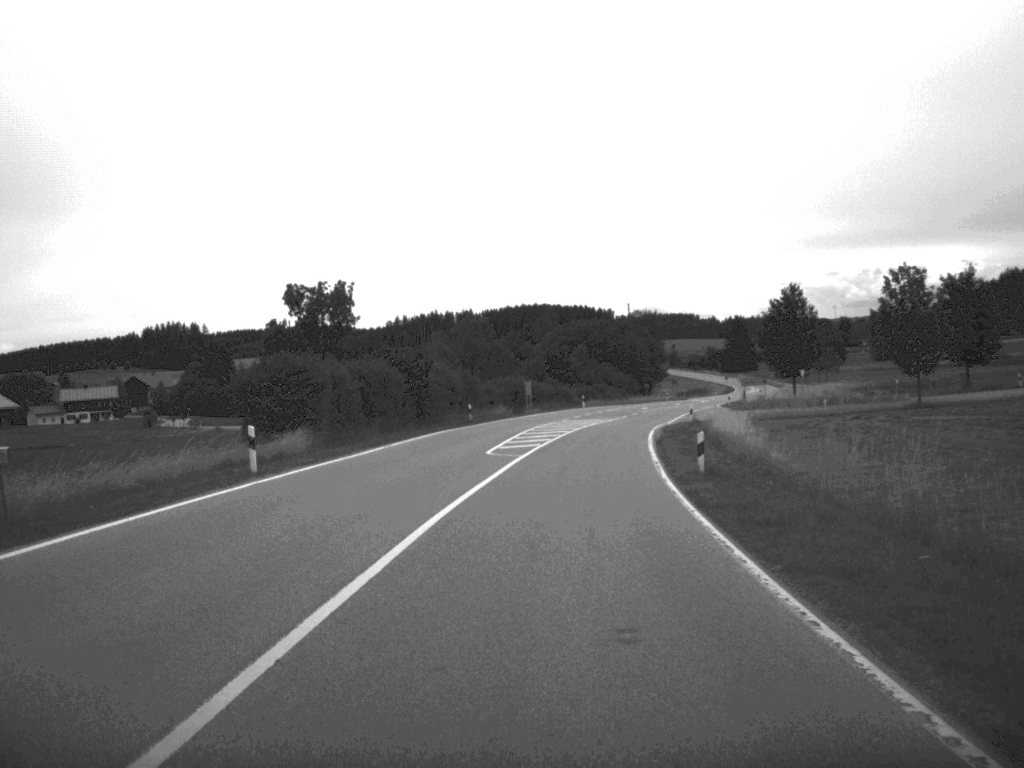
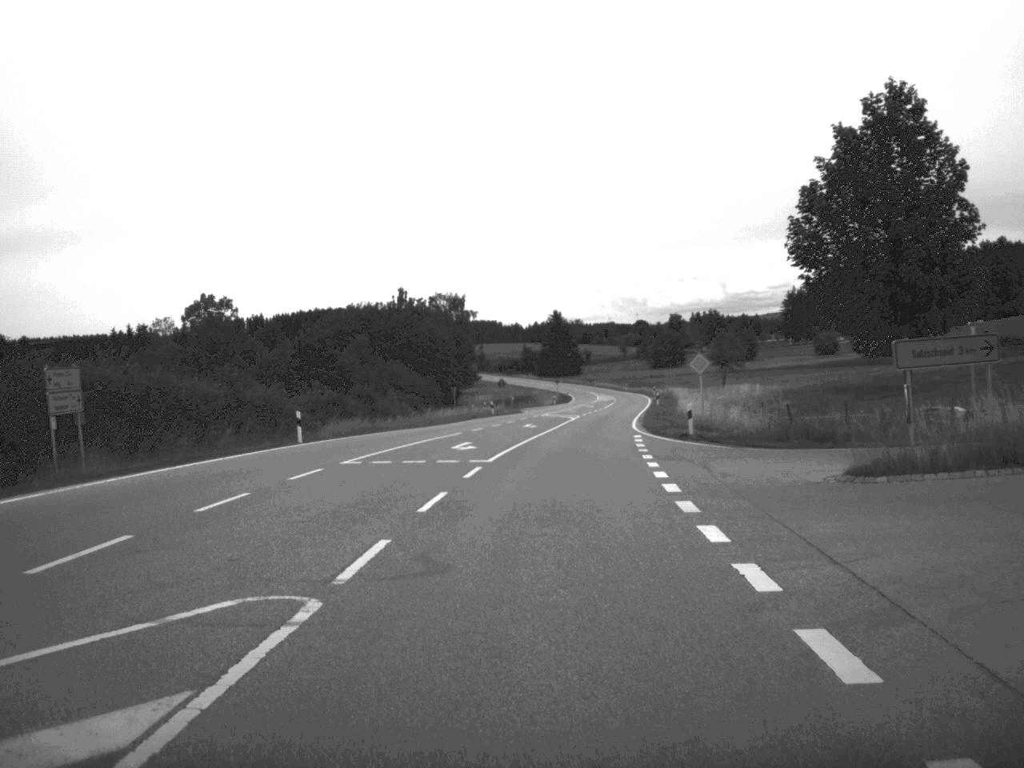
(+5.3, +64.9) m; +9°
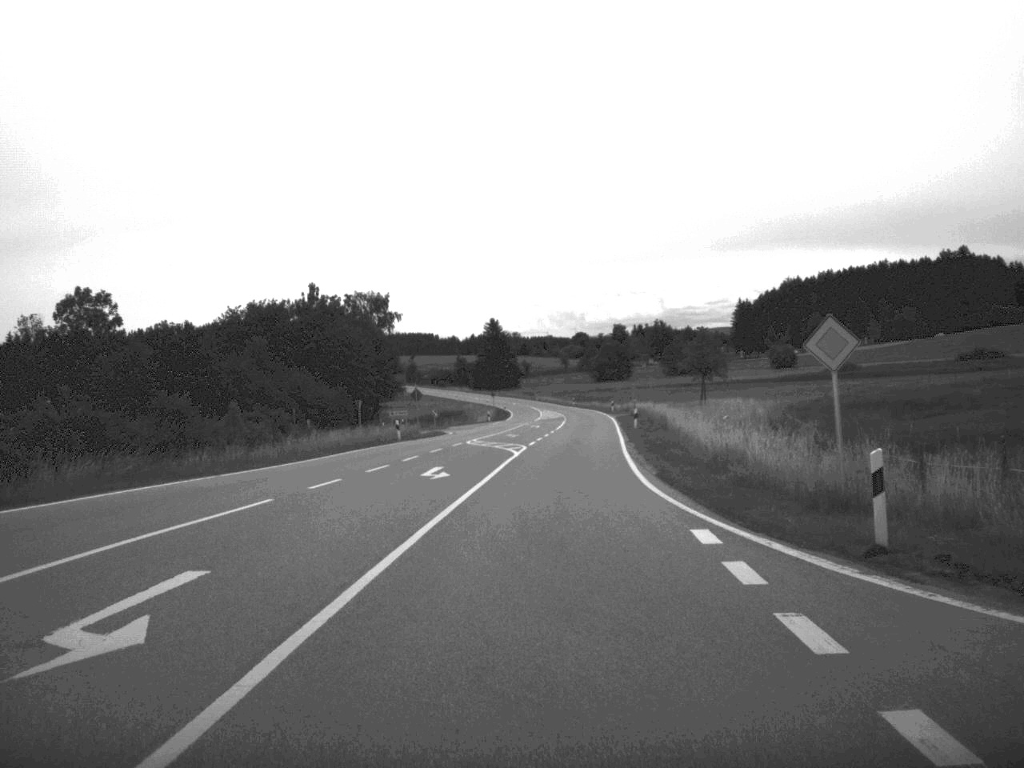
(+0.7, +25.9) m; +3°
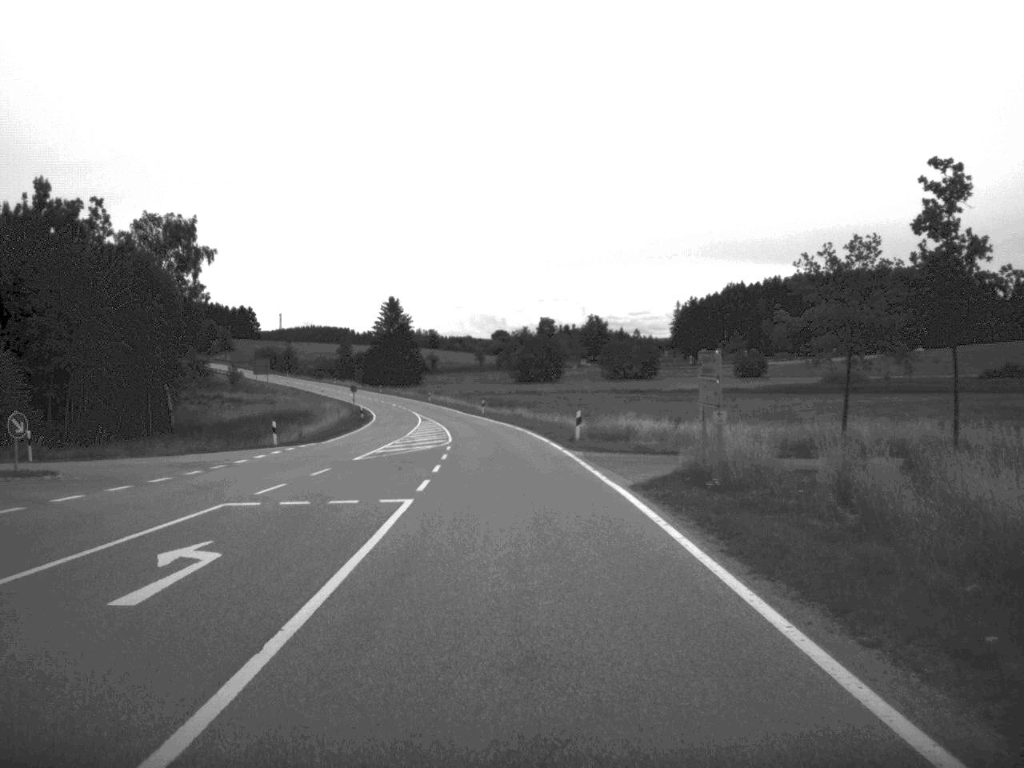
(+3.0, +68.2) m; +3°
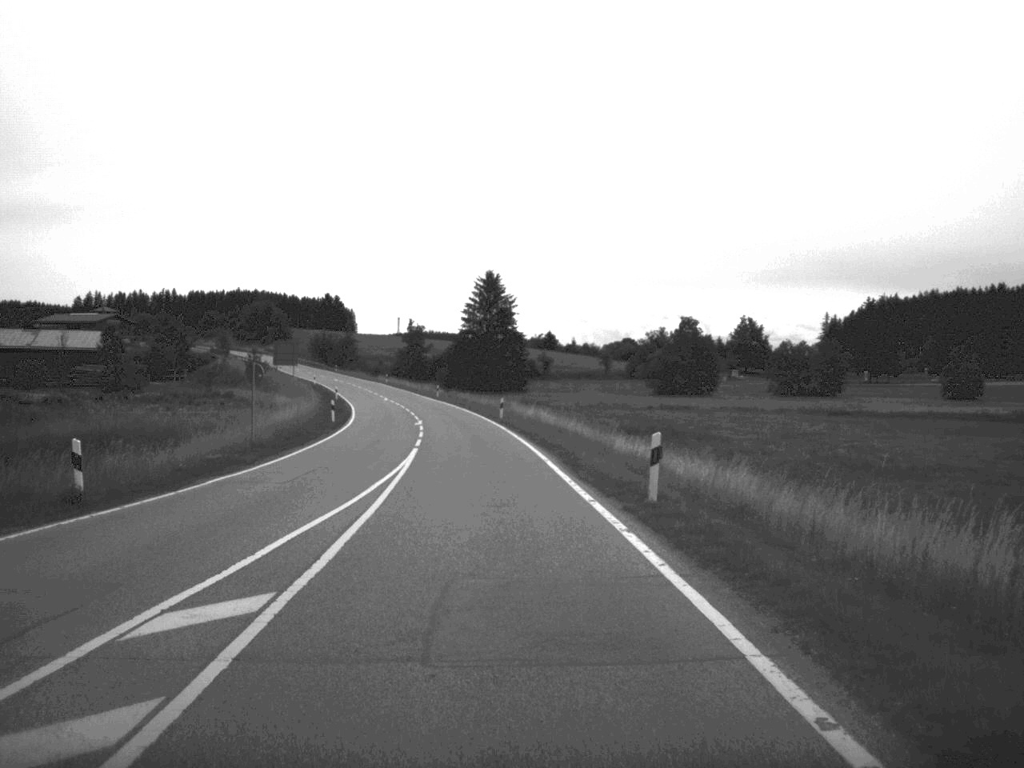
(-3.1, +71.1) m; -6°
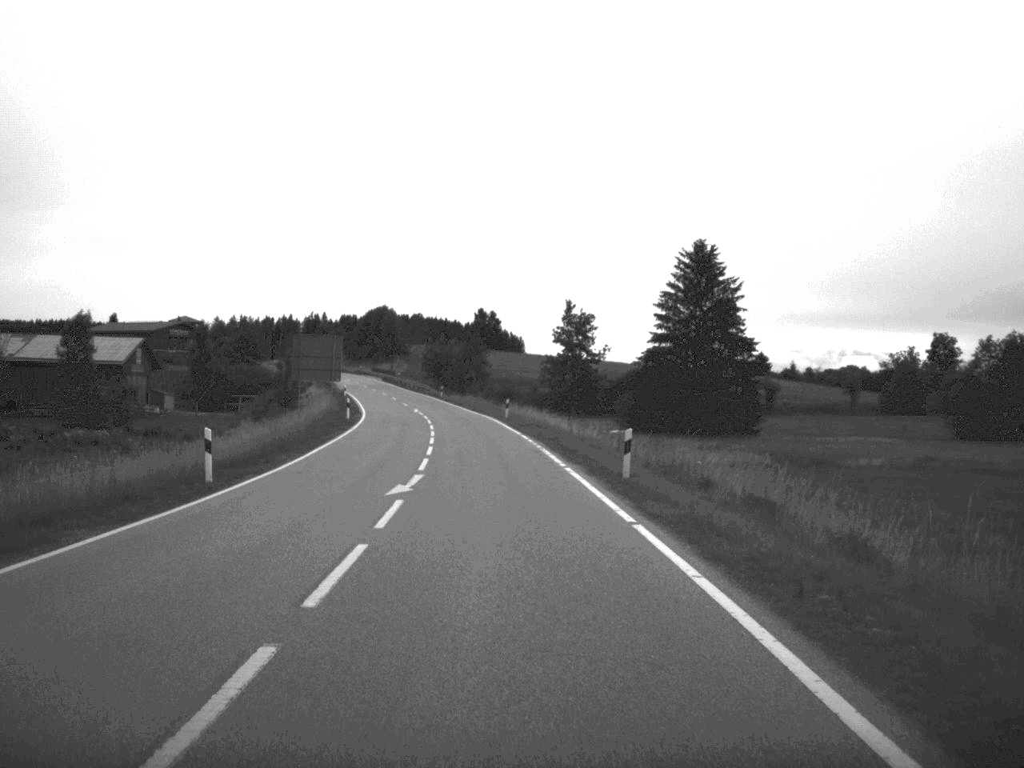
(-5.2, +74.2) m; -8°
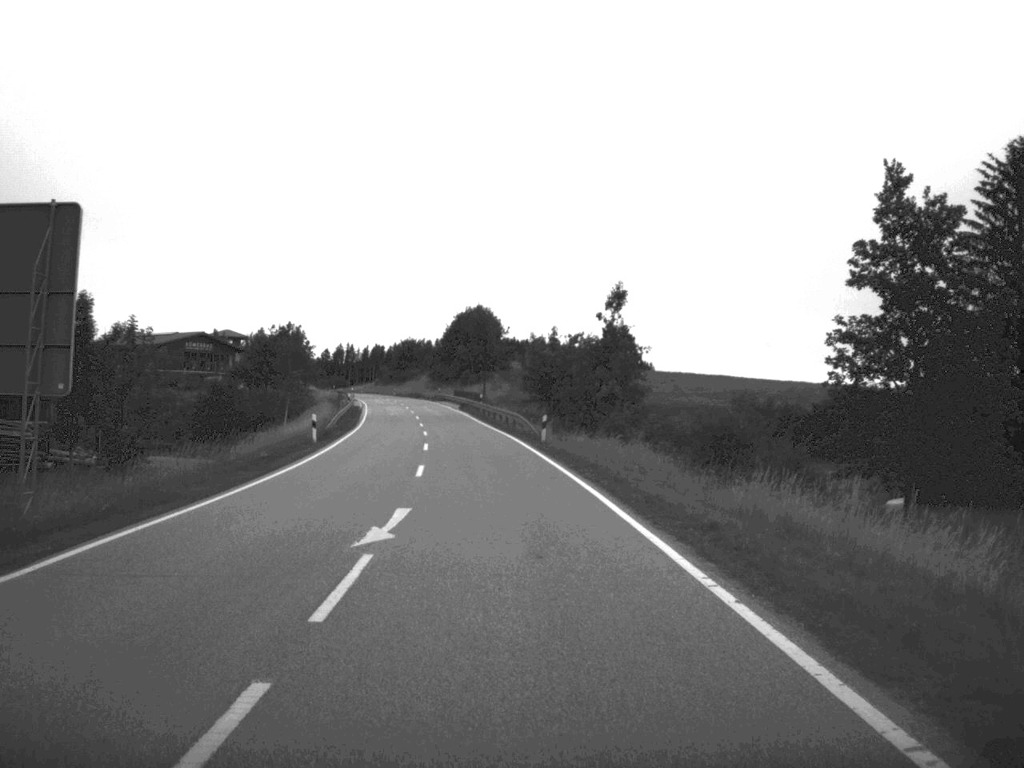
(-3.0, +59.0) m; -6°
